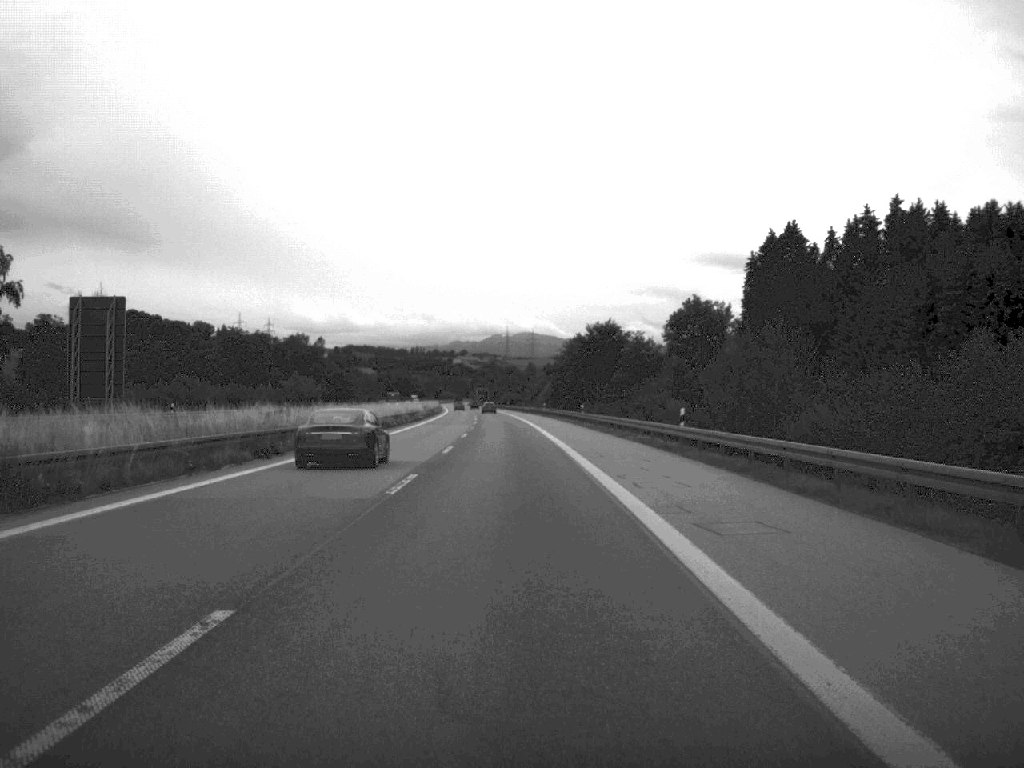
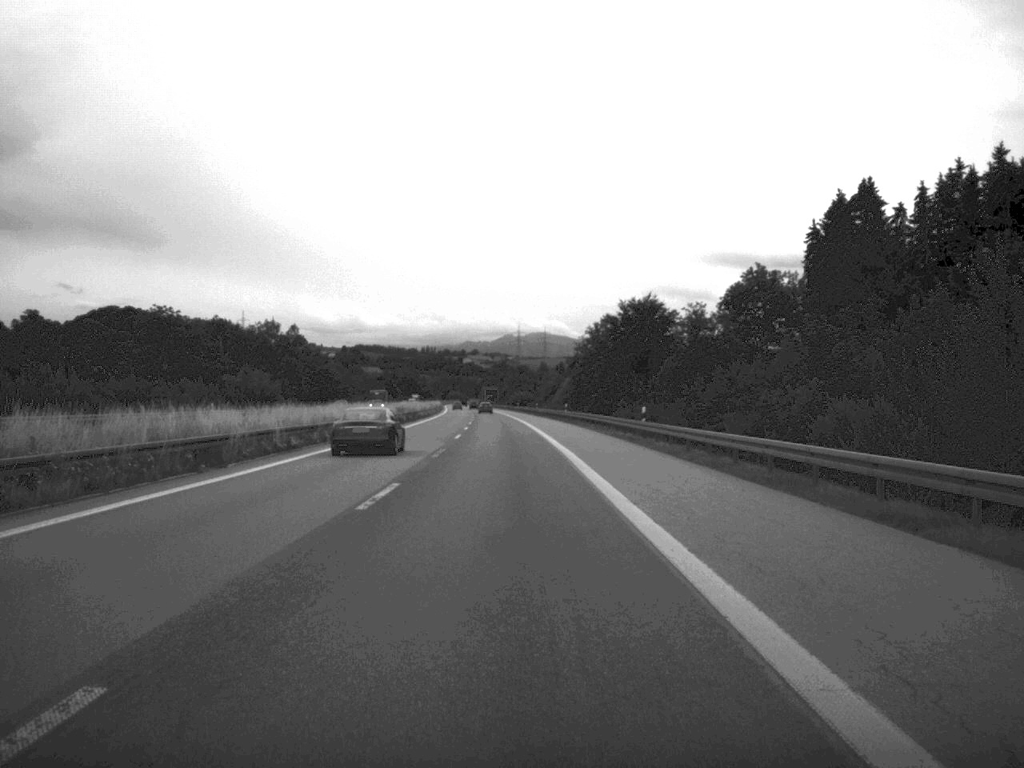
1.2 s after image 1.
(-0.2, +38.2) m; -1°
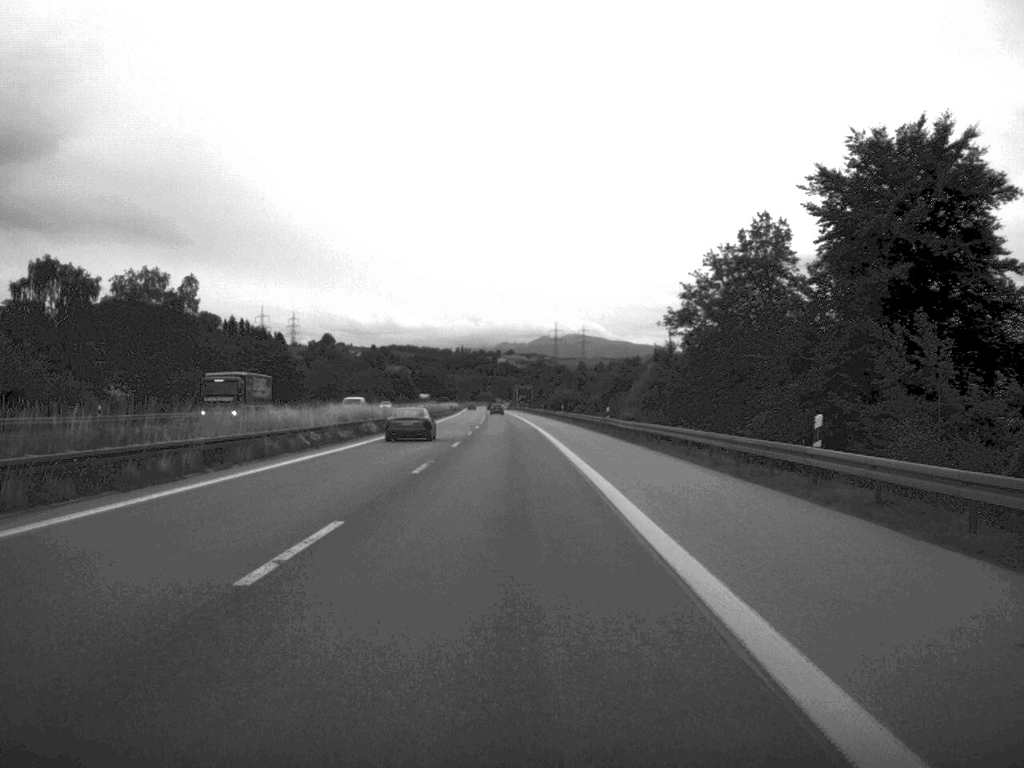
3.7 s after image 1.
(-1.3, +78.8) m; -2°
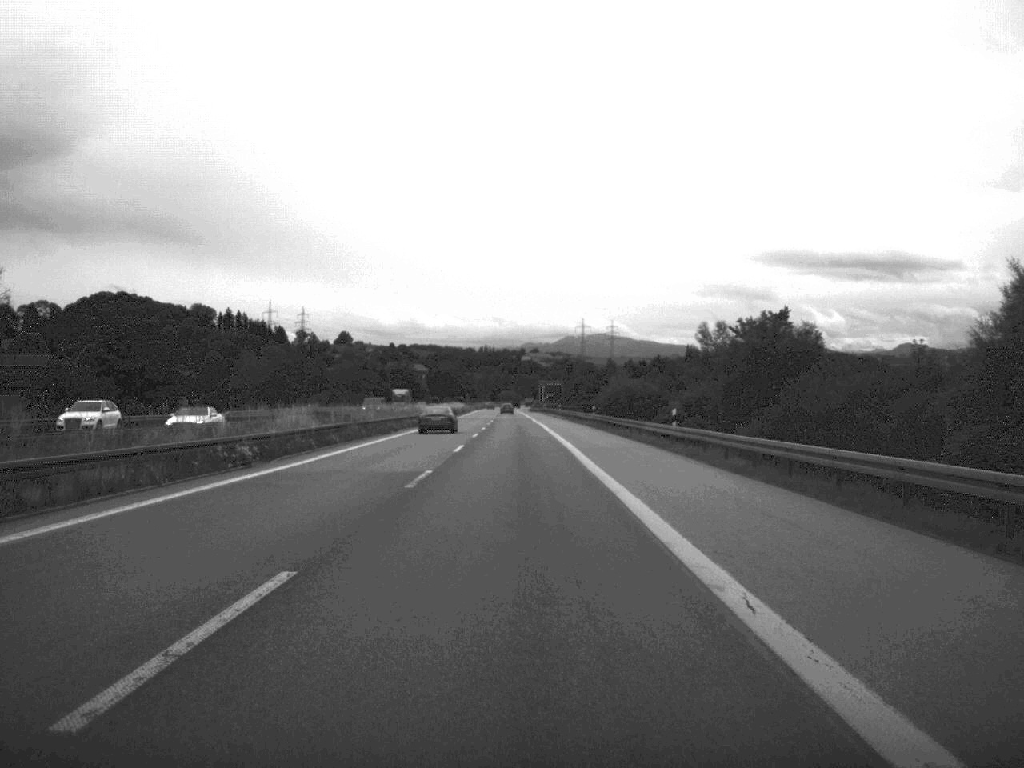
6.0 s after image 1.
(-0.9, +75.5) m; -1°
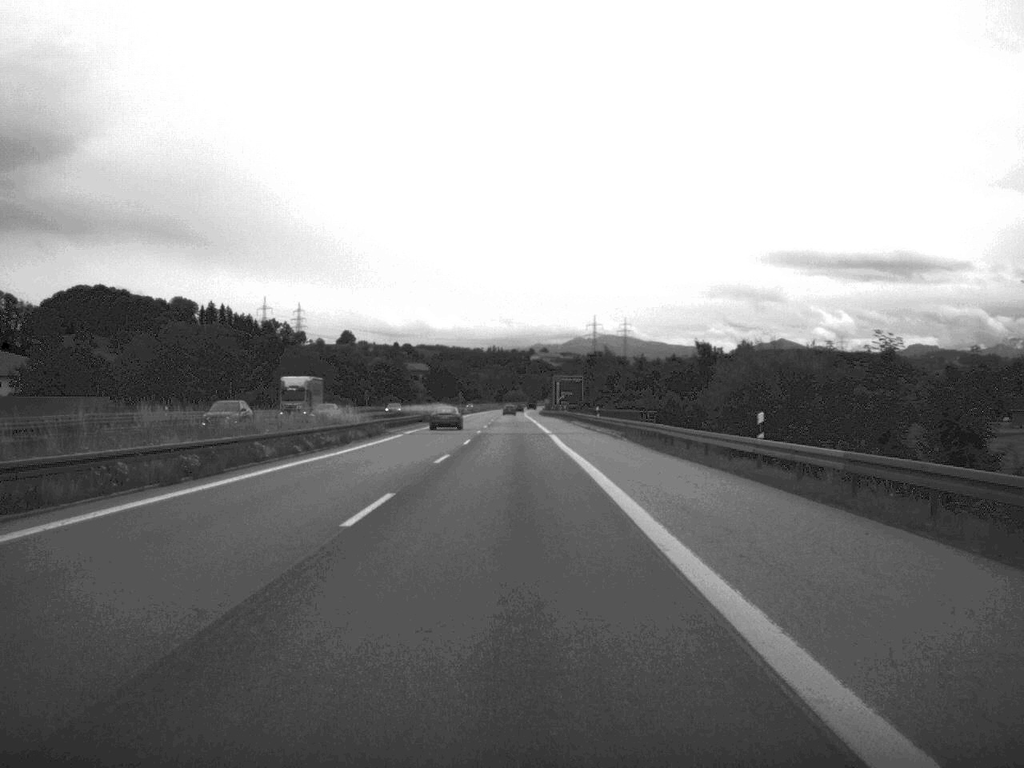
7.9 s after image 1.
(-0.2, +60.8) m; -1°
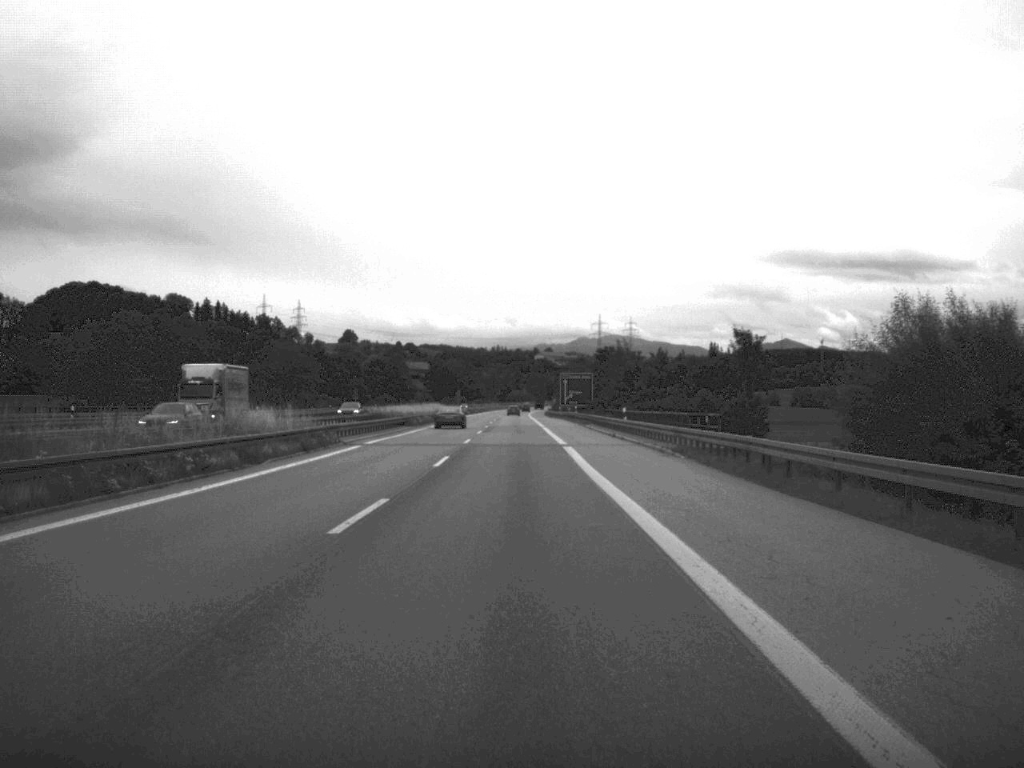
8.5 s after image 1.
(0.0, +18.8) m; 0°
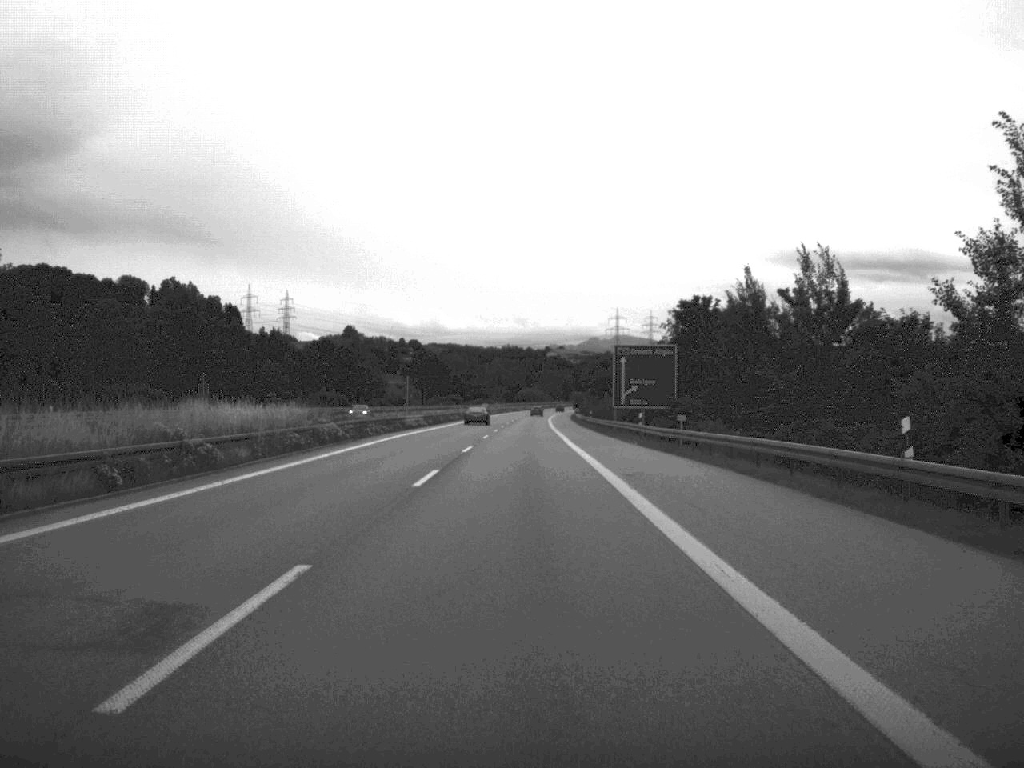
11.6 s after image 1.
(-0.8, +97.8) m; -1°
